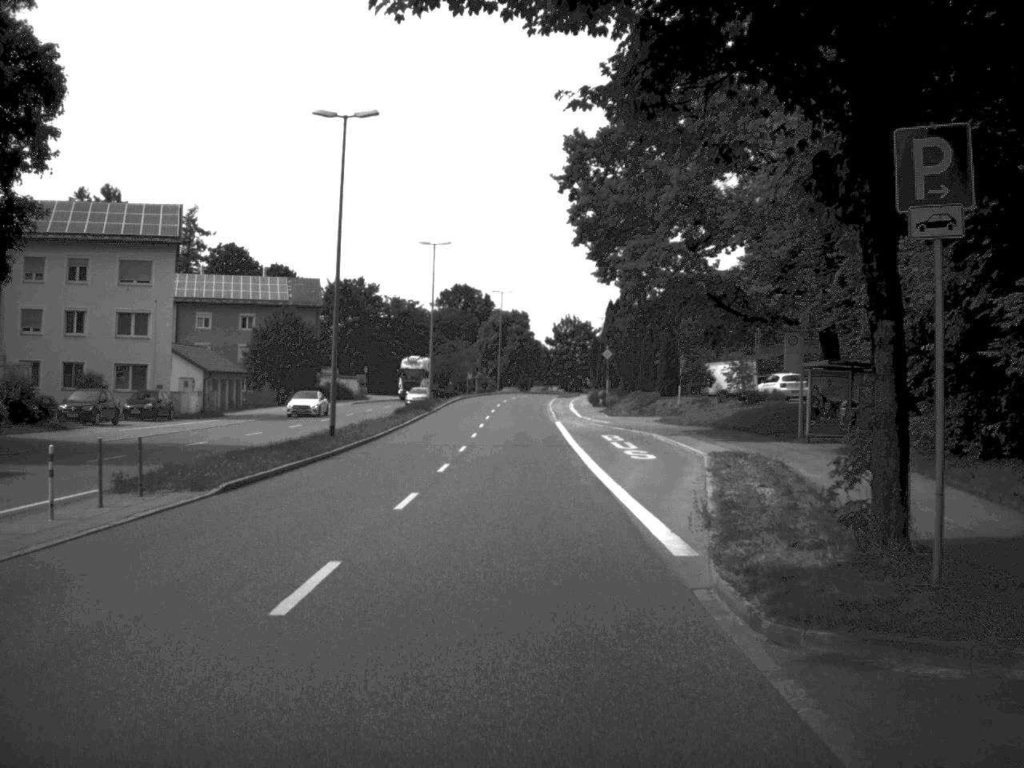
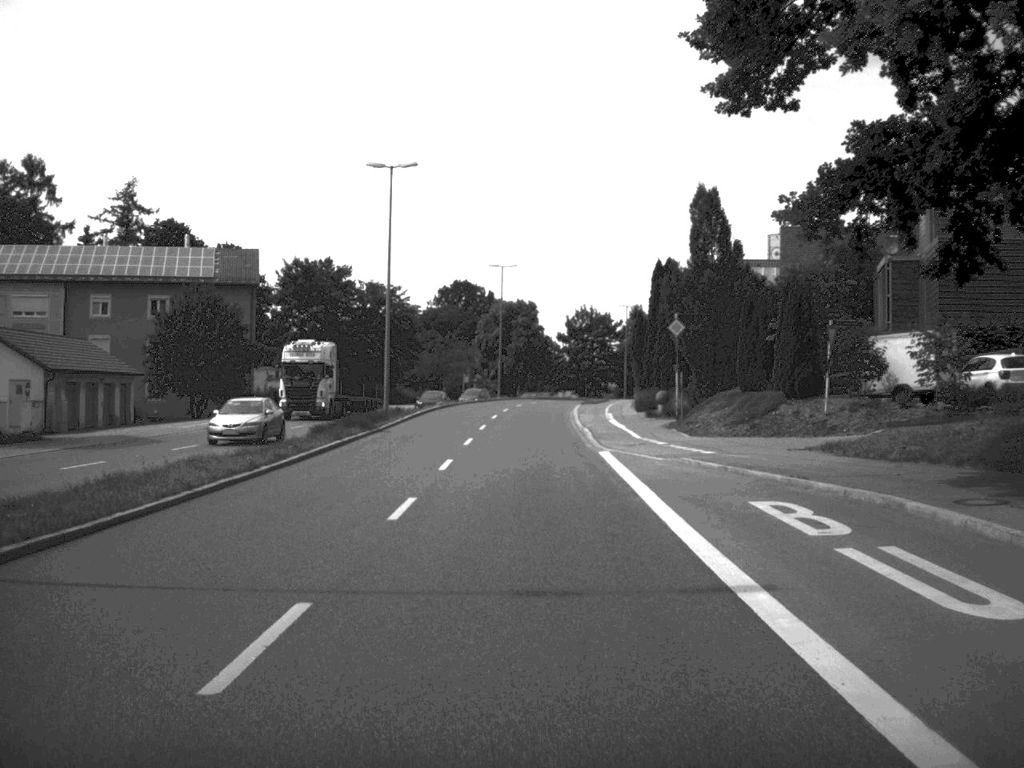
(-0.1, +29.1) m; 0°
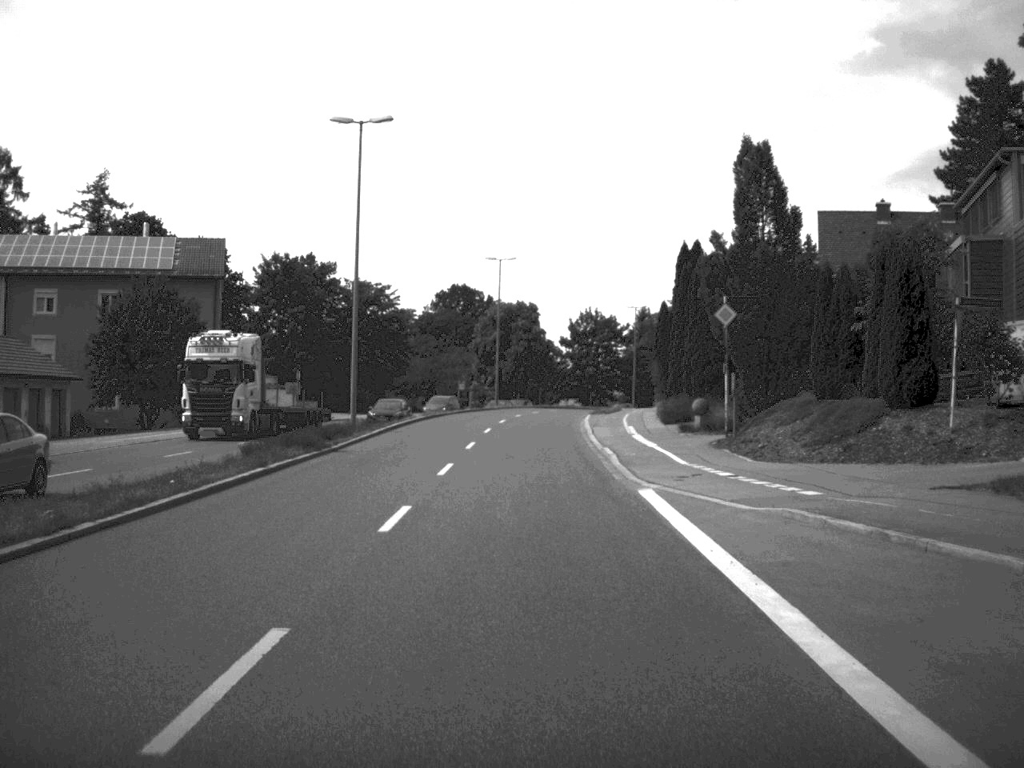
(0.0, +9.9) m; 0°
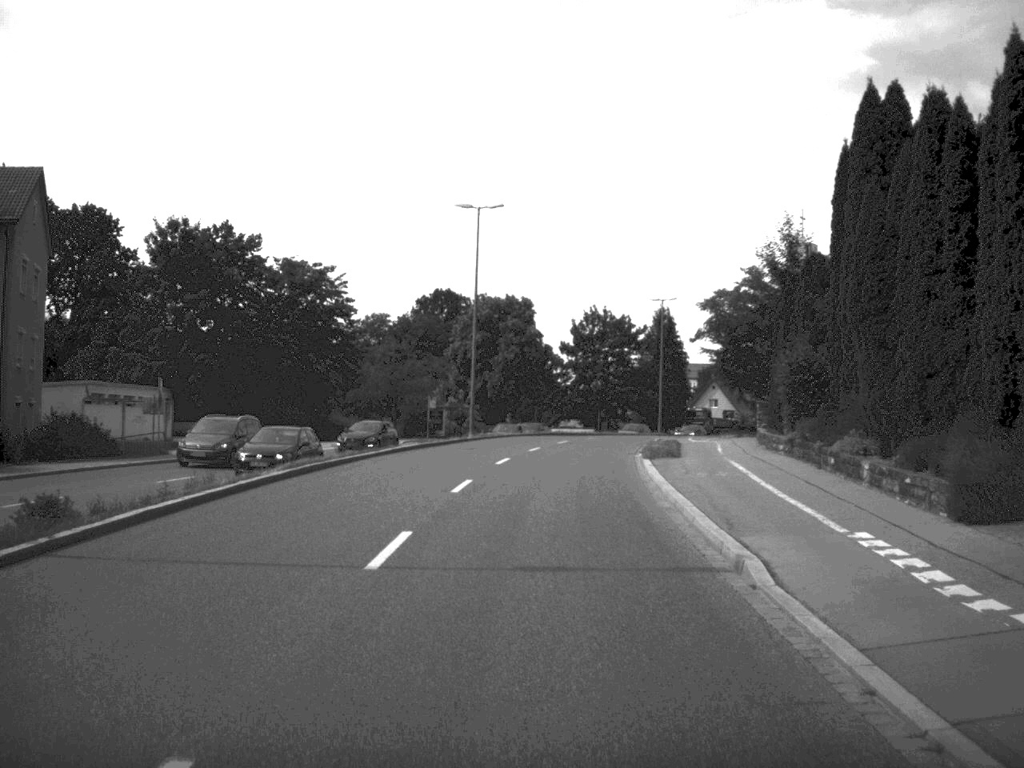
(0.0, +29.5) m; 0°
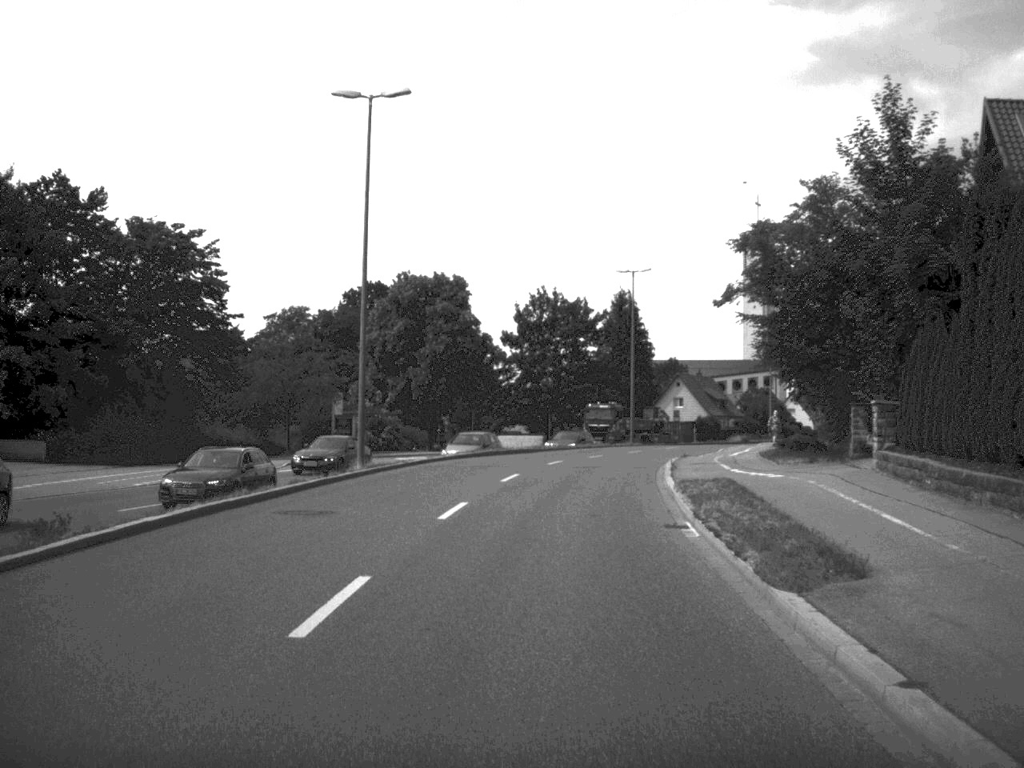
(+0.4, +20.5) m; +3°
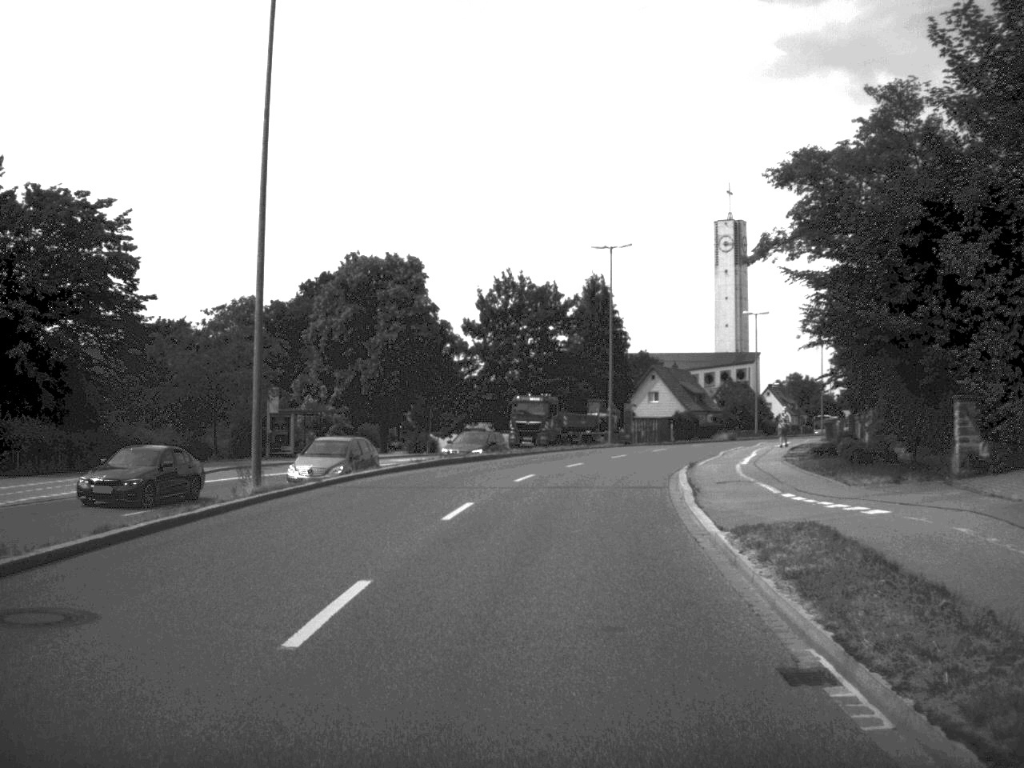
(+0.1, +9.1) m; +2°
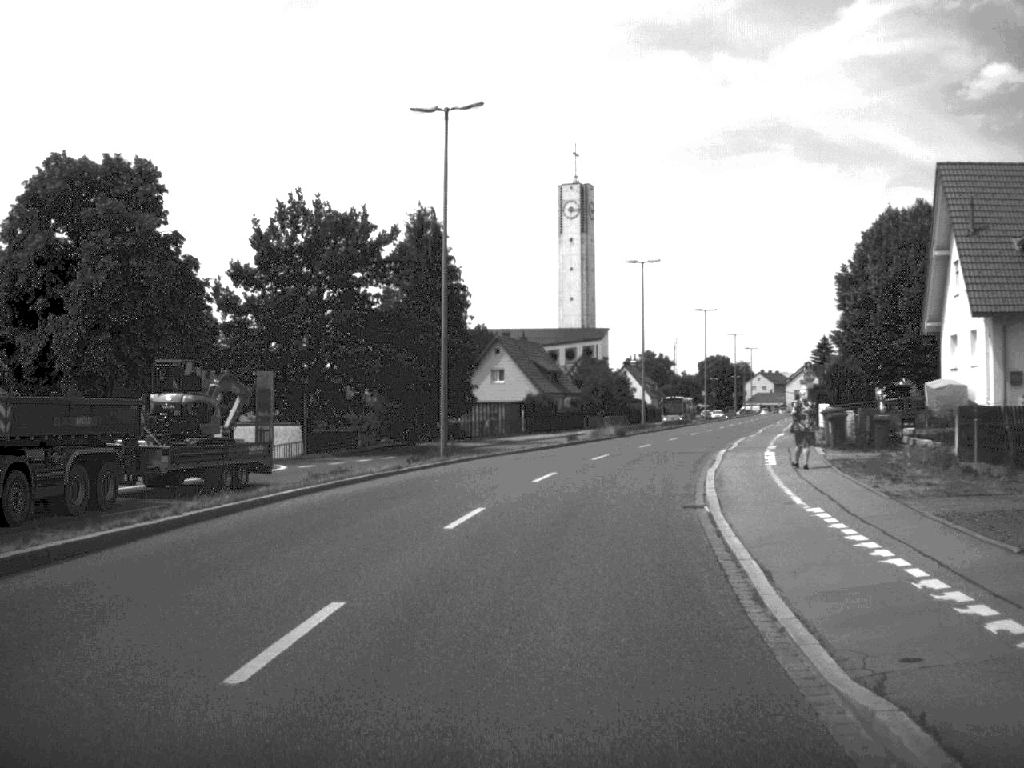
(+1.7, +27.3) m; +7°
